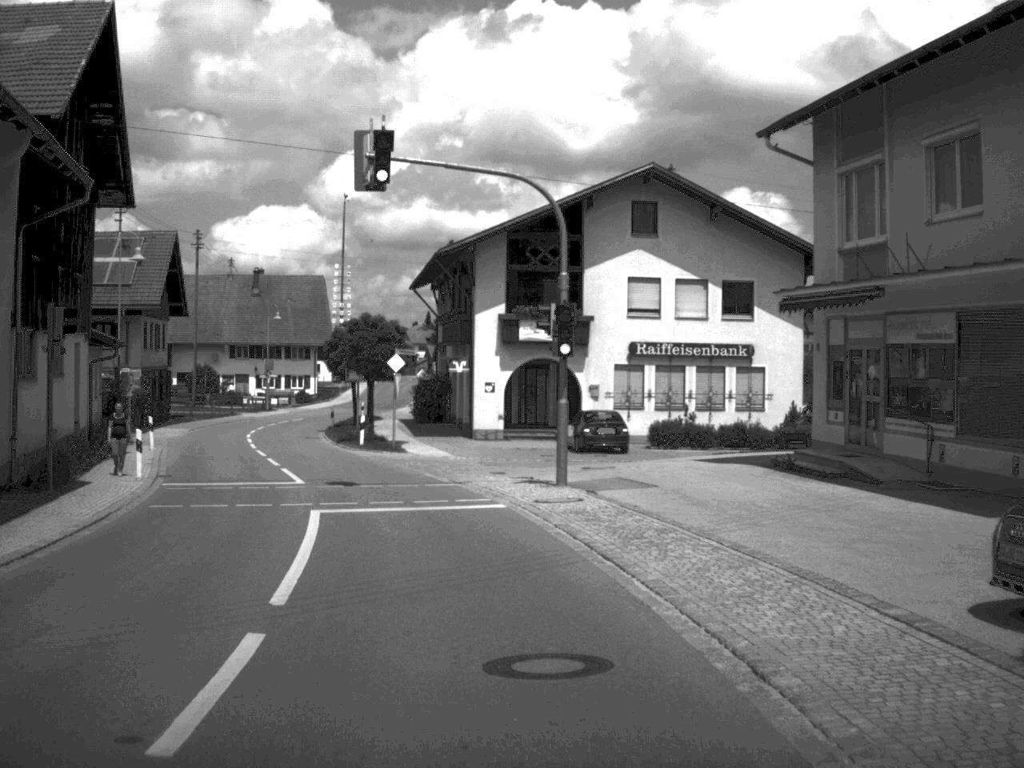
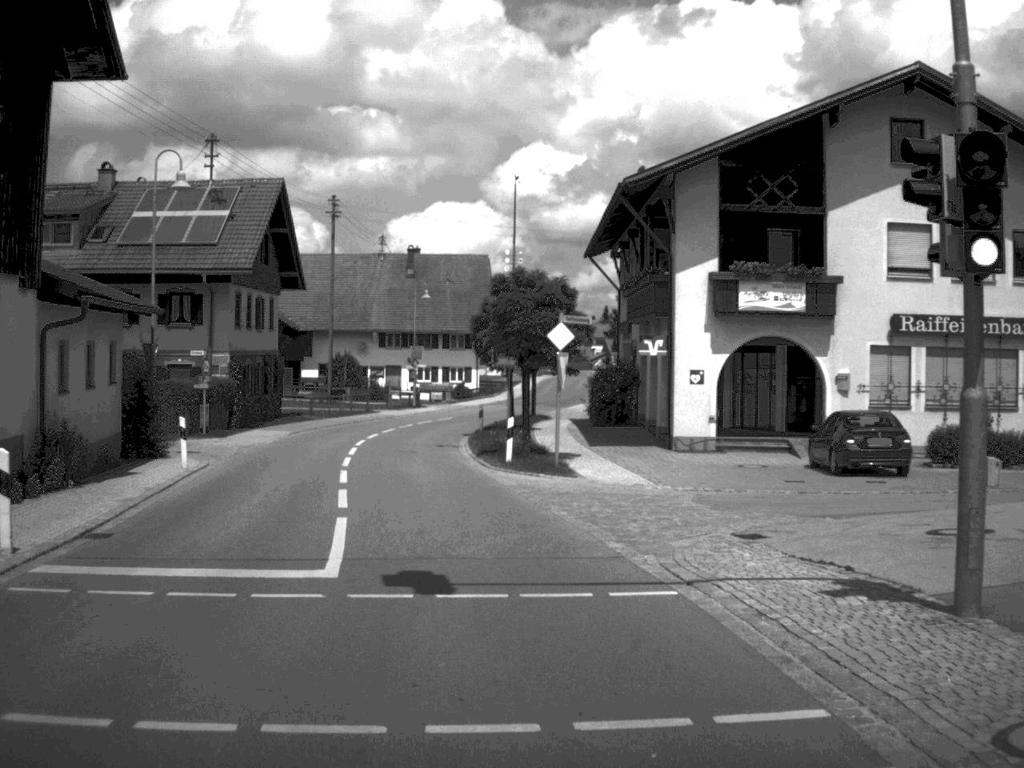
(-1.0, +14.1) m; -8°
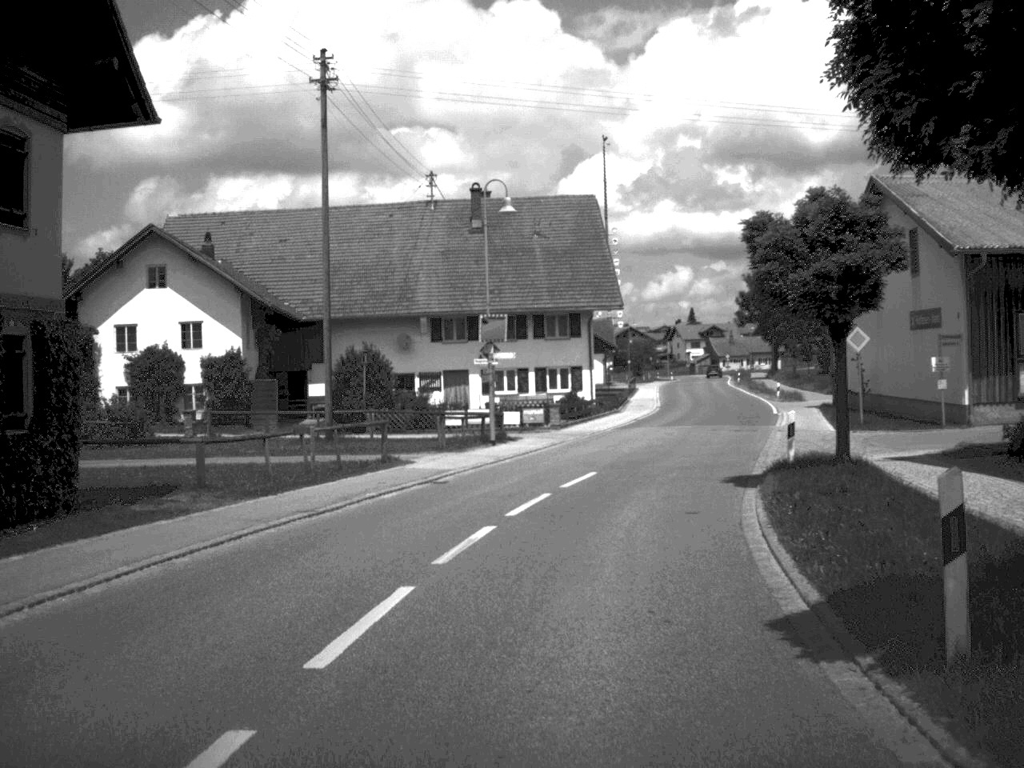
(-3.2, +37.0) m; -3°
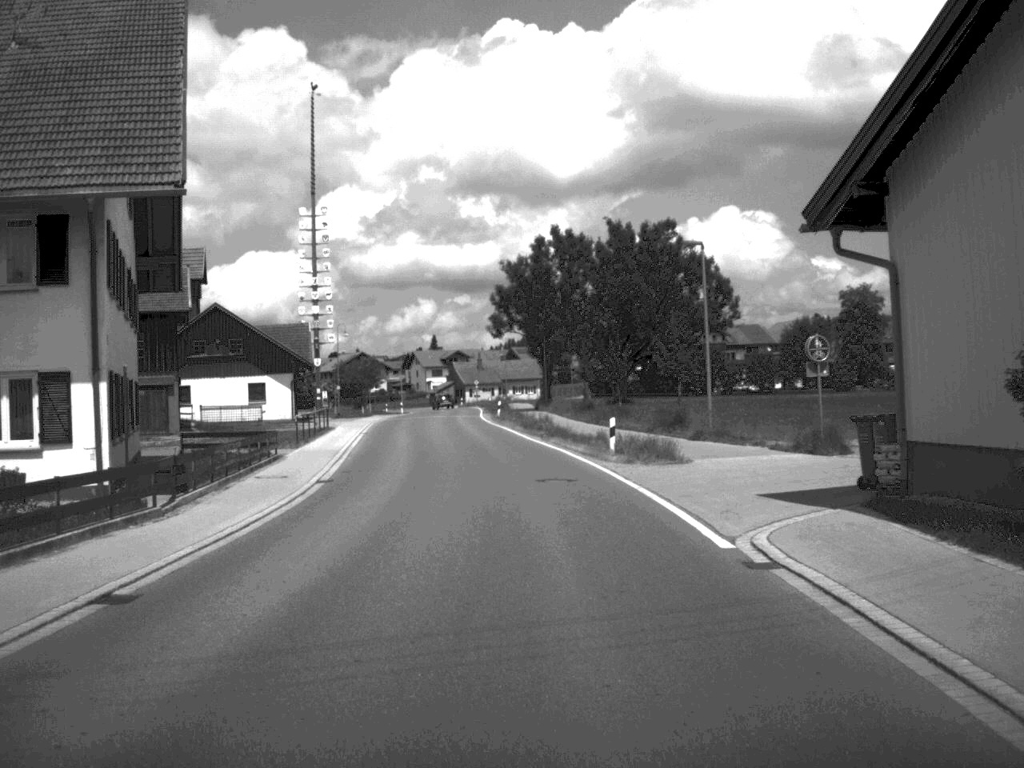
(+5.5, +40.5) m; +11°
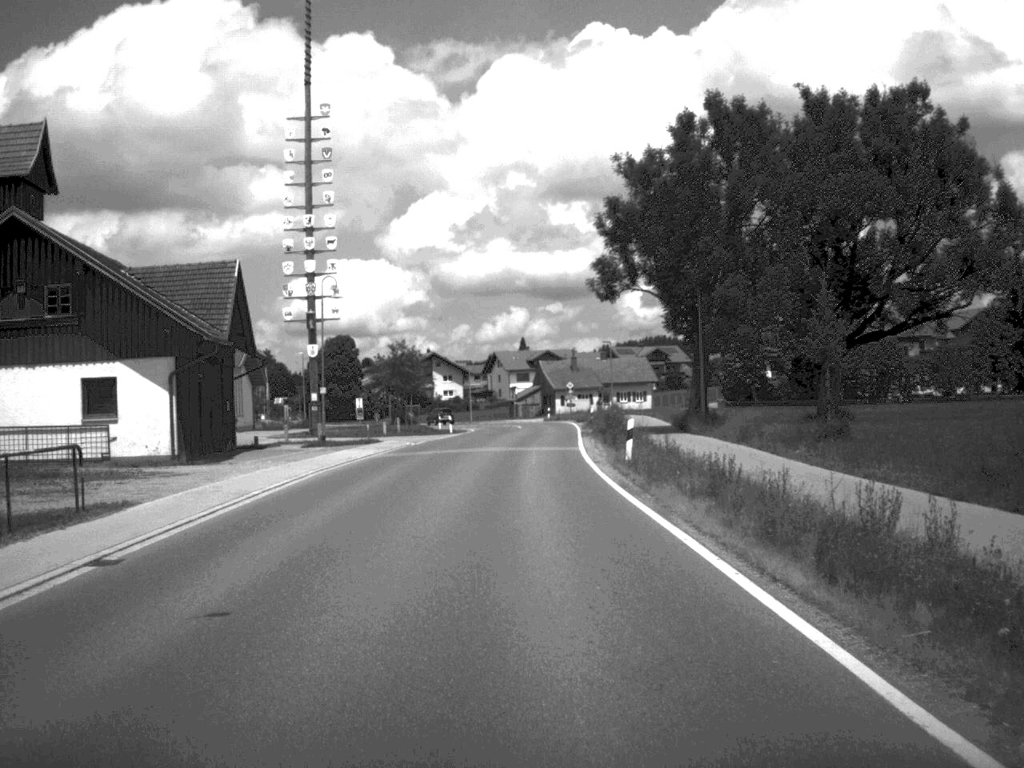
(-1.7, +42.8) m; -4°
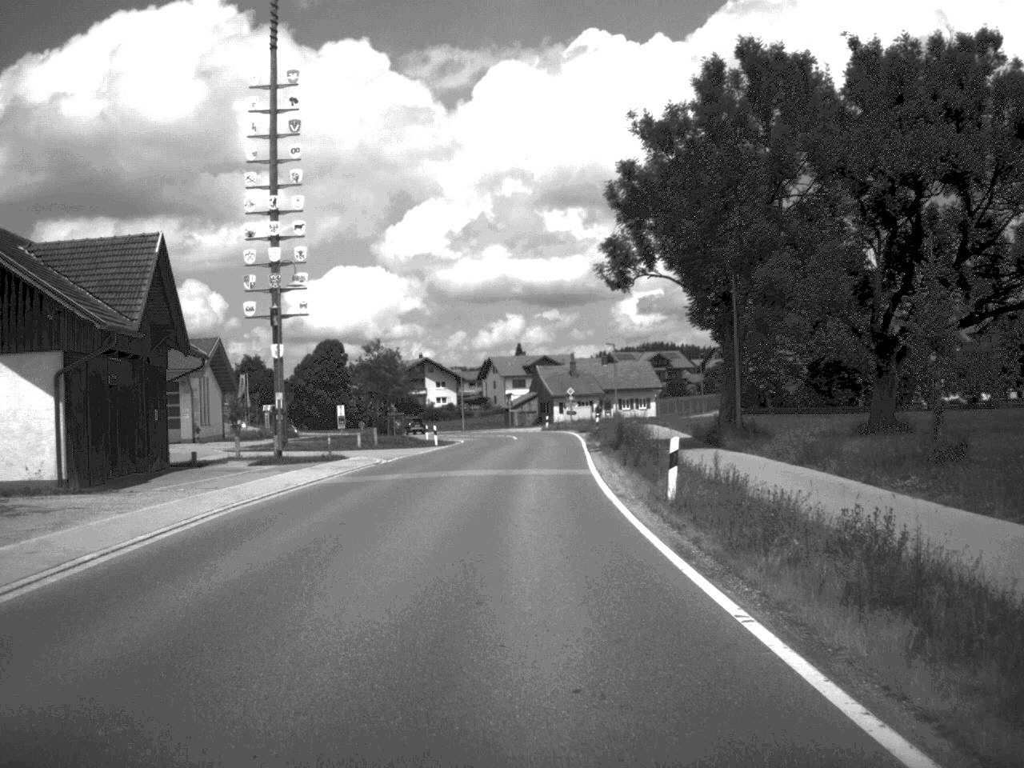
(0.0, +8.9) m; 0°
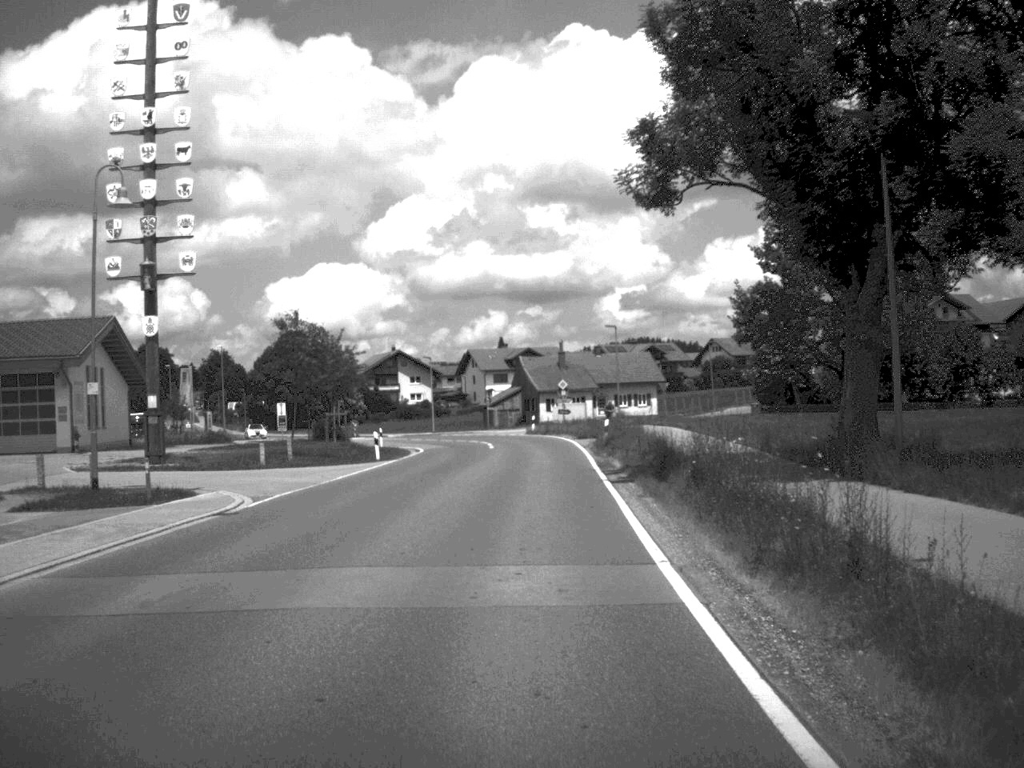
(+0.1, +18.4) m; +1°
